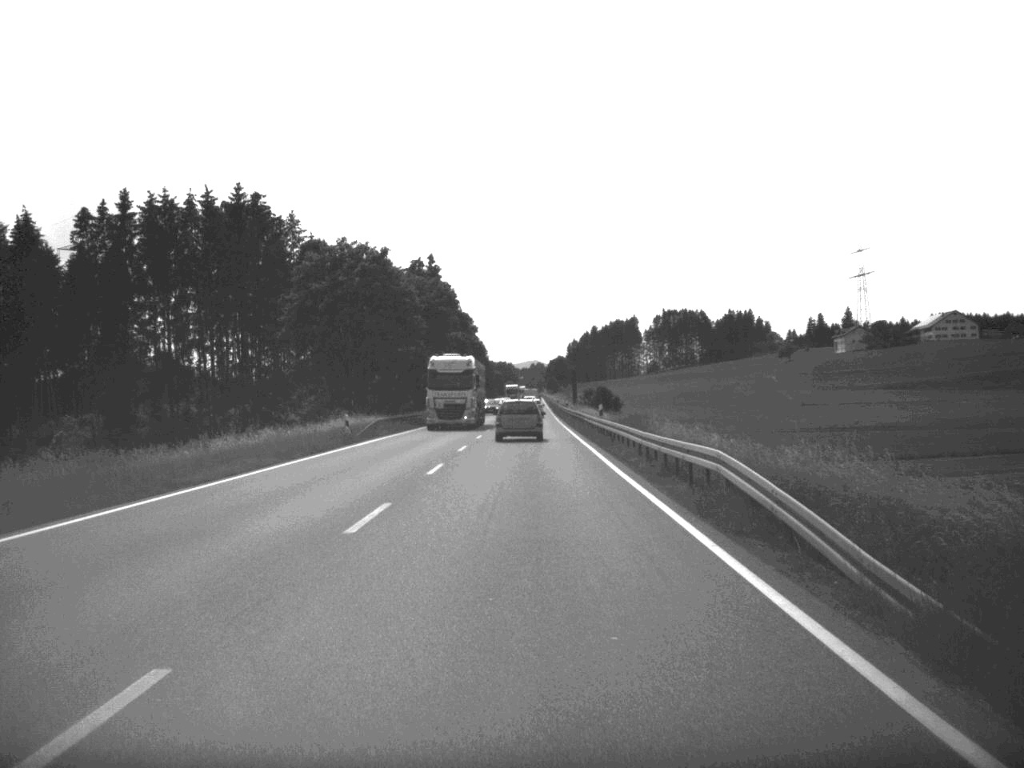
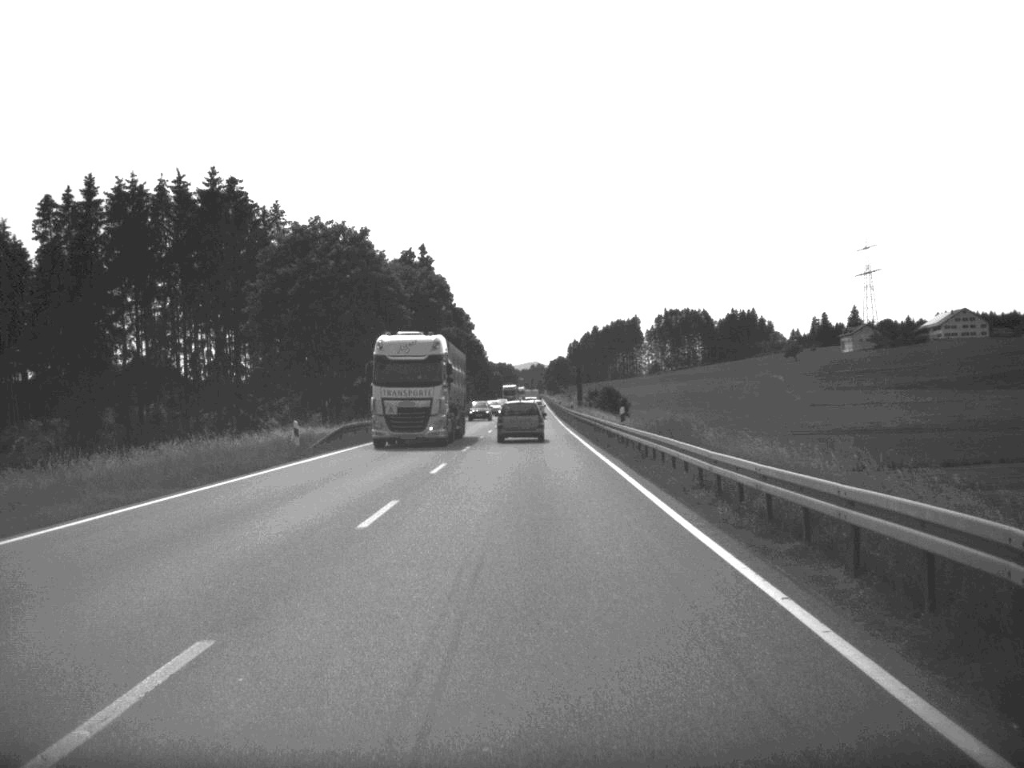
(0.0, +11.0) m; 0°
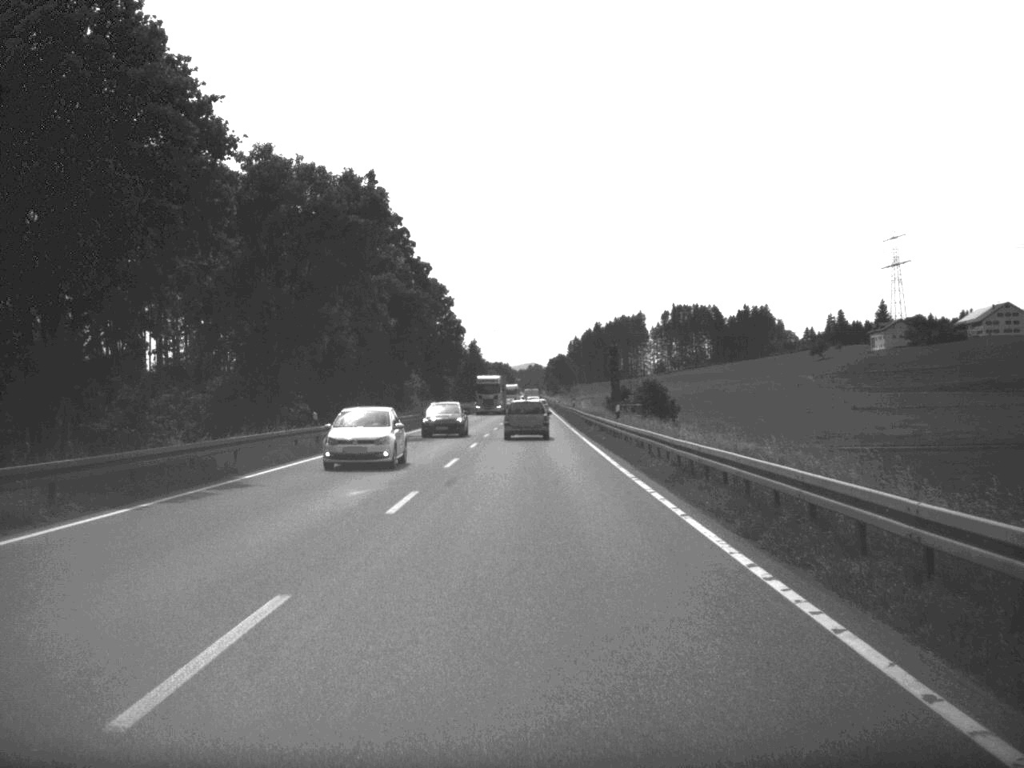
(0.0, +45.0) m; 0°
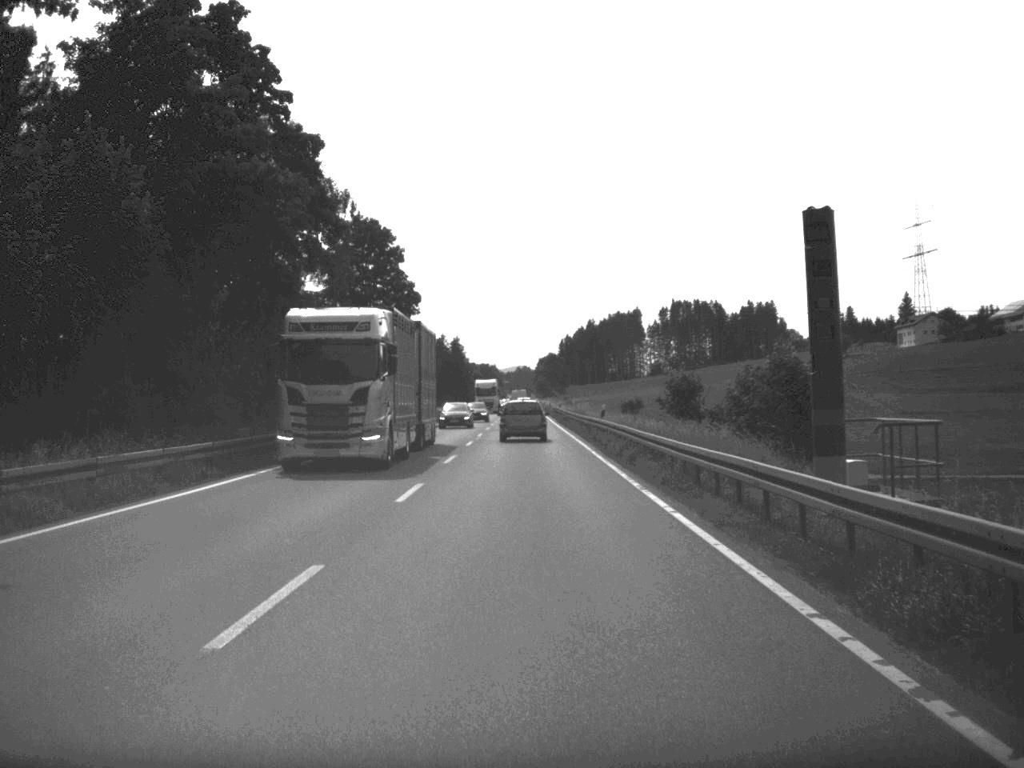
(+0.1, +45.3) m; 0°
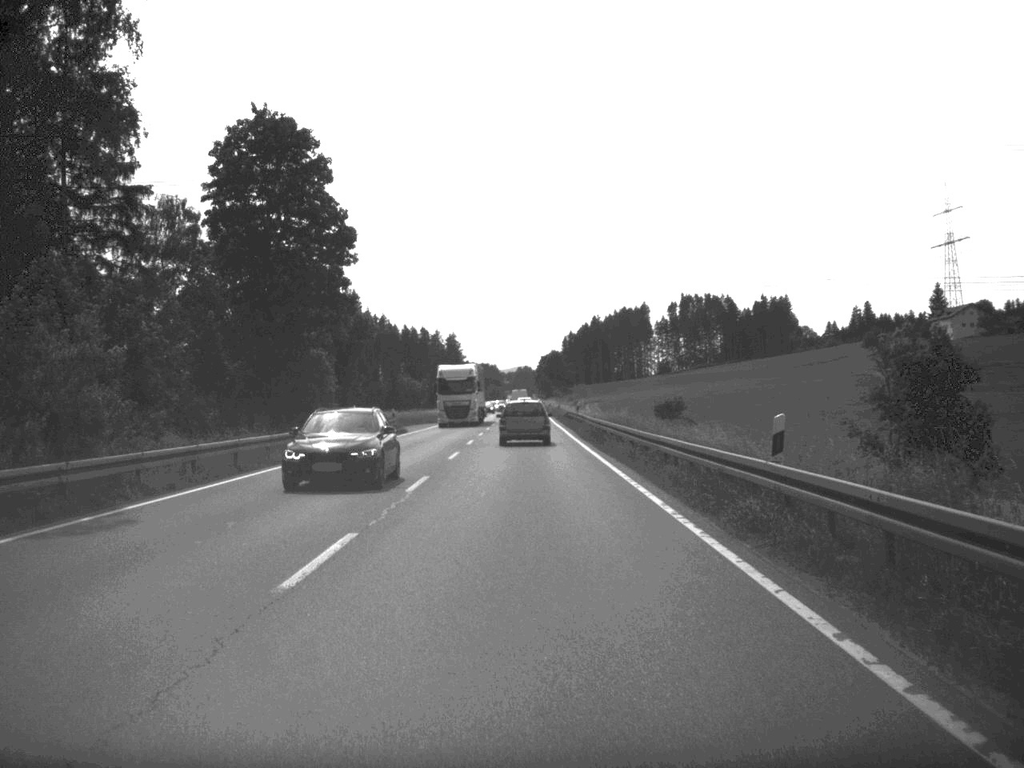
(0.0, +32.9) m; 0°
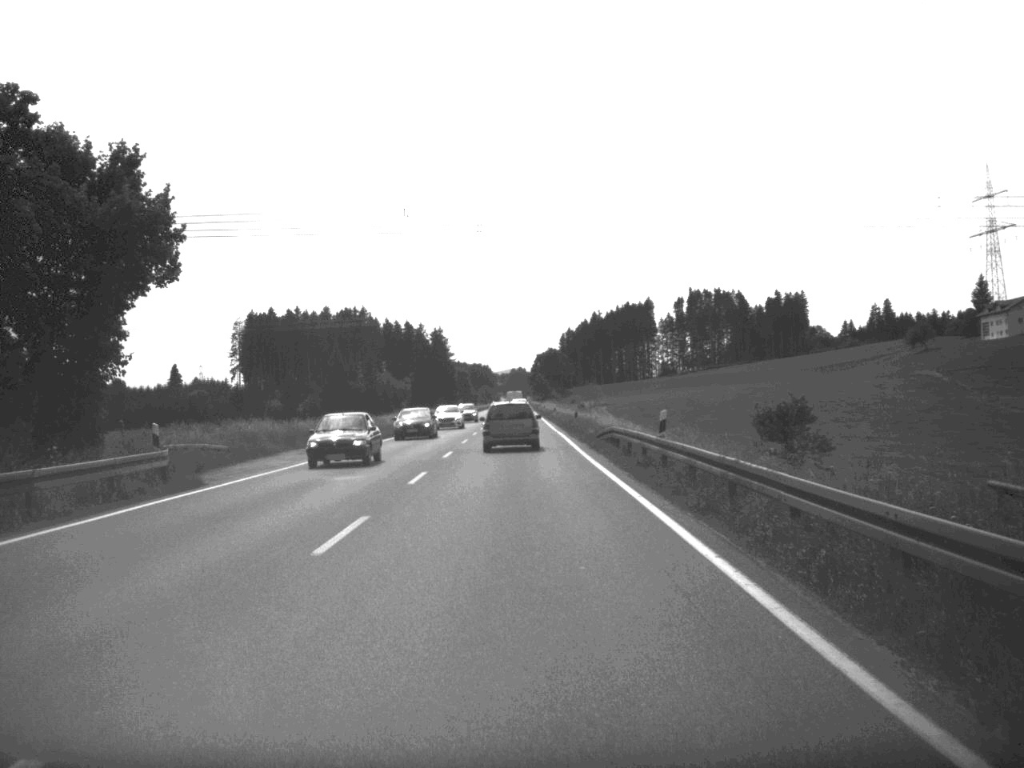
(0.0, +44.2) m; 0°
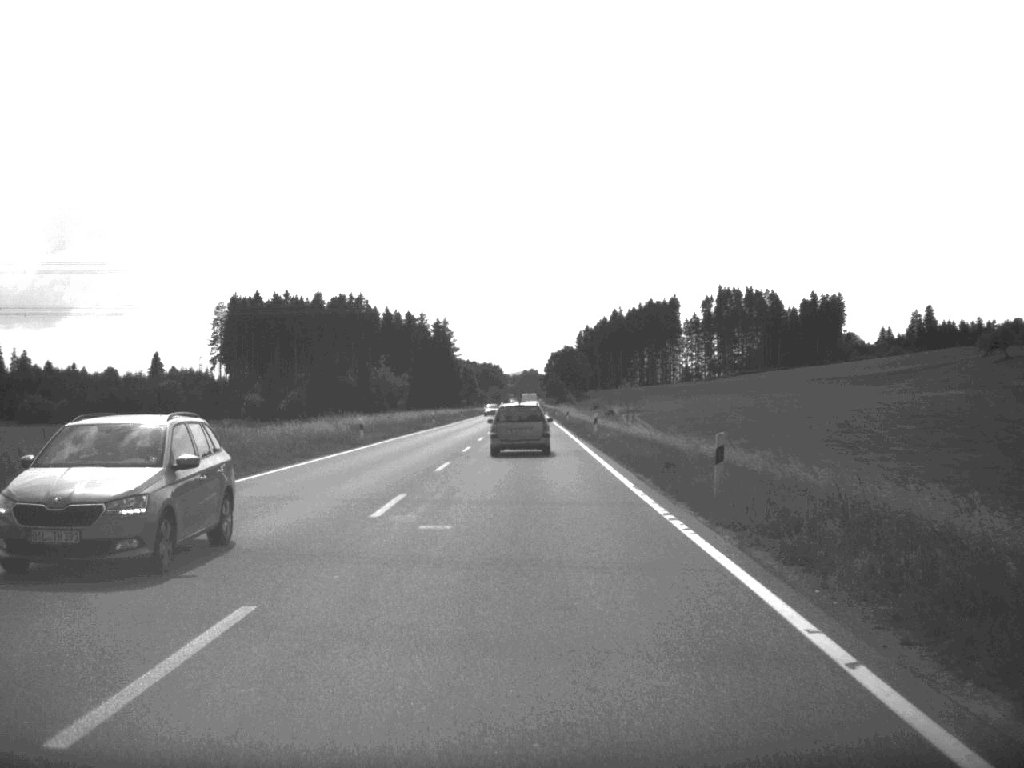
(-0.3, +43.0) m; -1°
